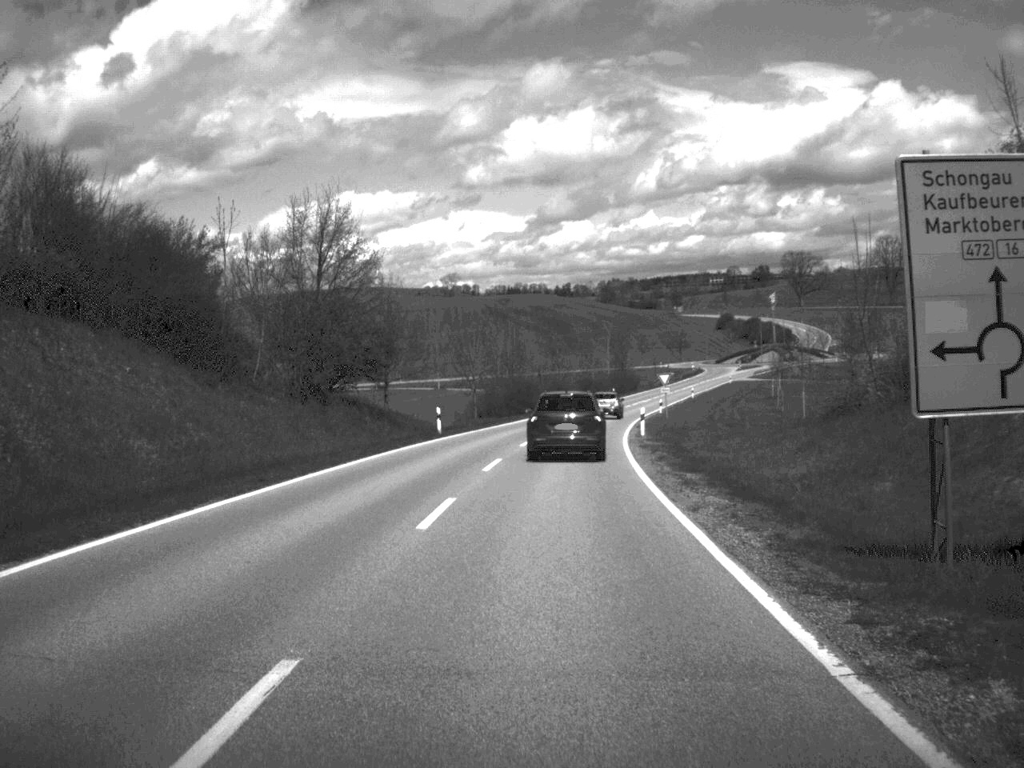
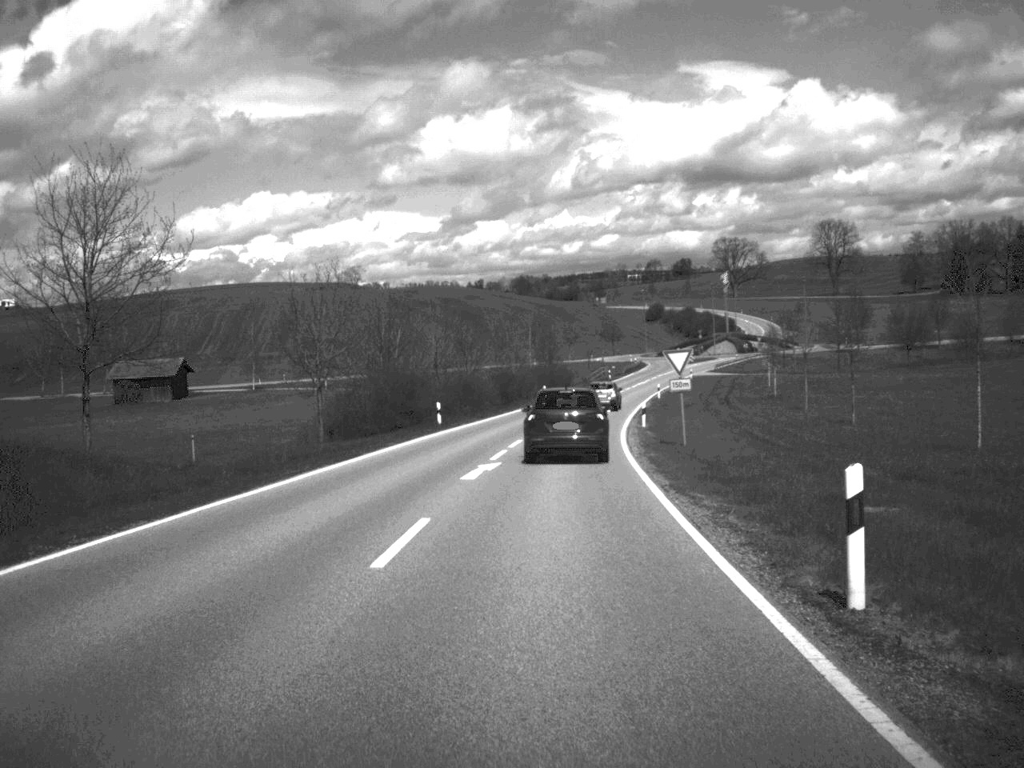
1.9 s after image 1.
(+1.2, +38.1) m; +4°
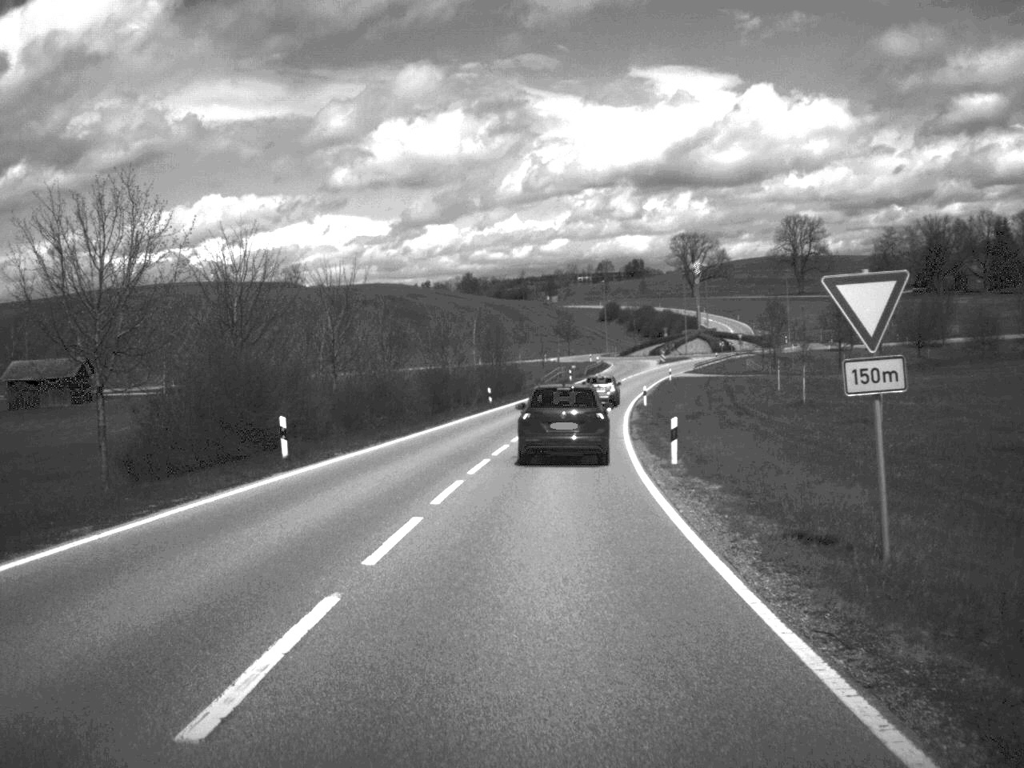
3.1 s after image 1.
(+0.4, +23.0) m; +2°
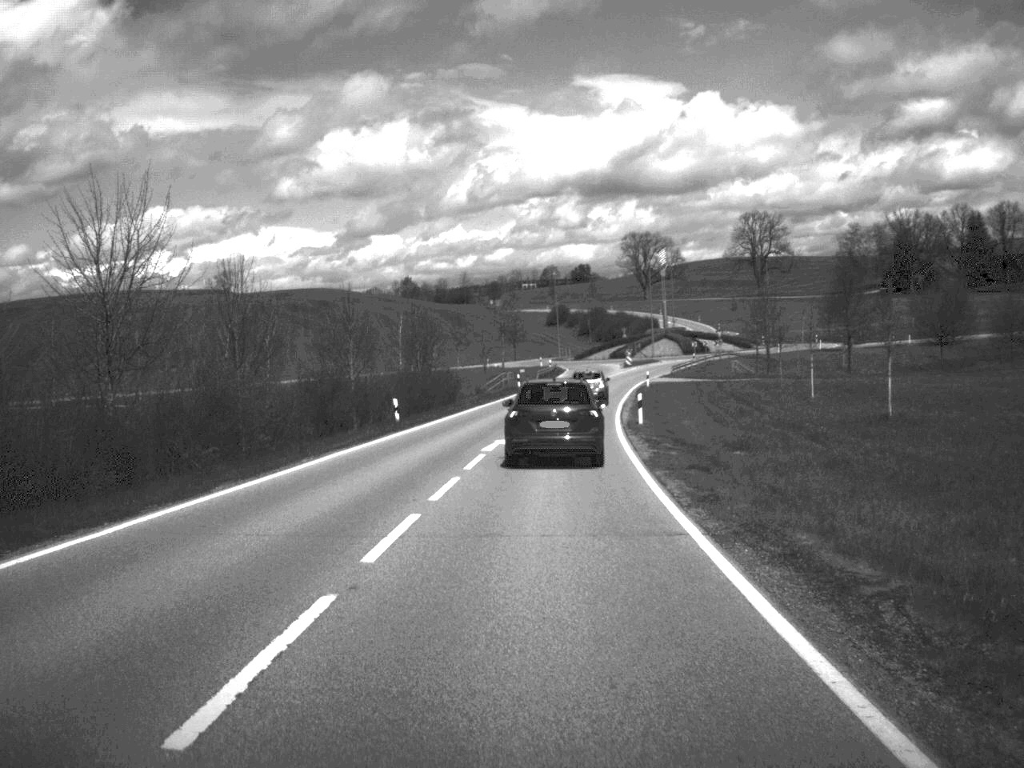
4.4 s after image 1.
(+0.5, +23.2) m; +2°
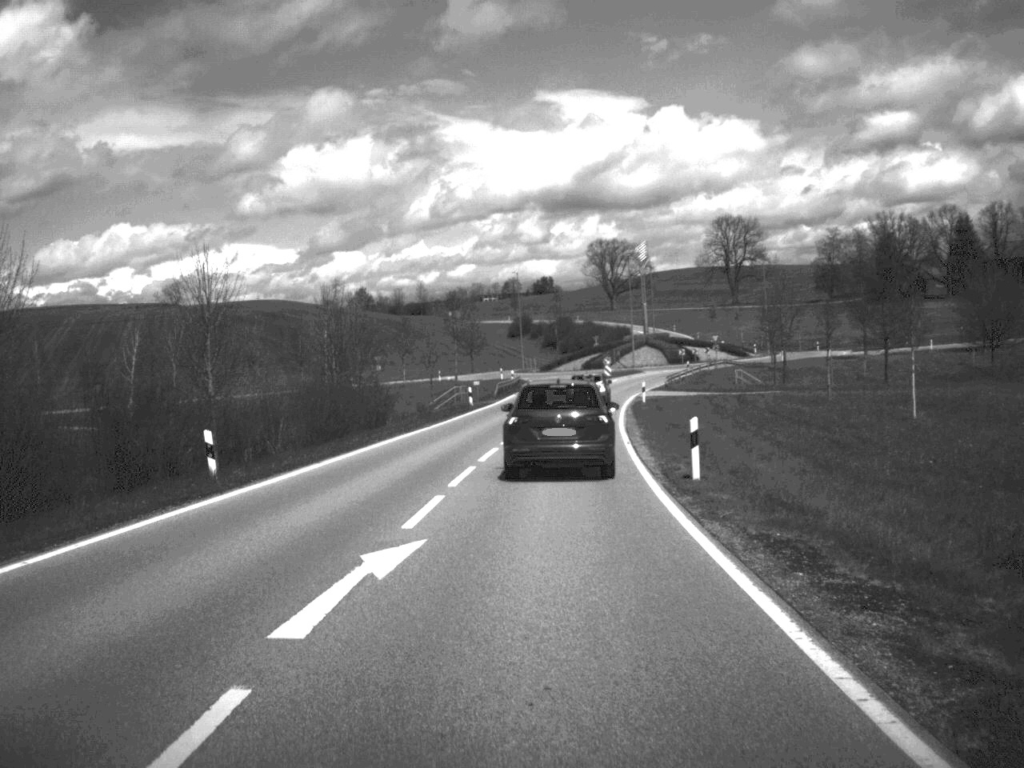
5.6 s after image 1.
(+0.3, +20.4) m; +2°
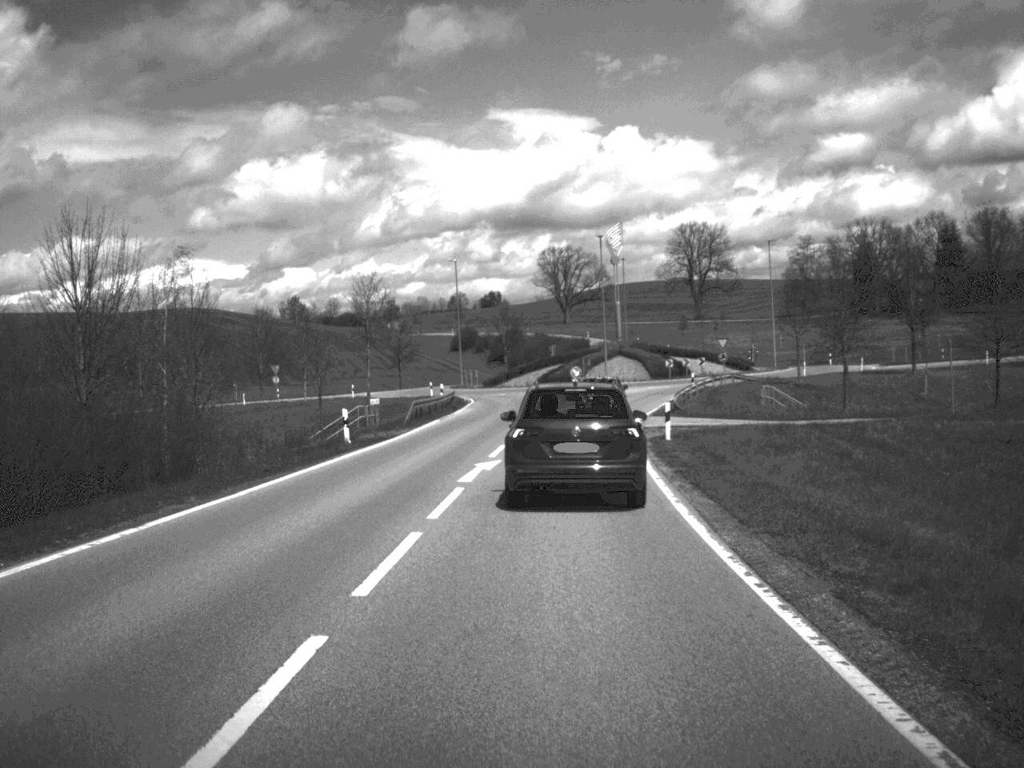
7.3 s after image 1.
(+0.5, +27.5) m; +2°
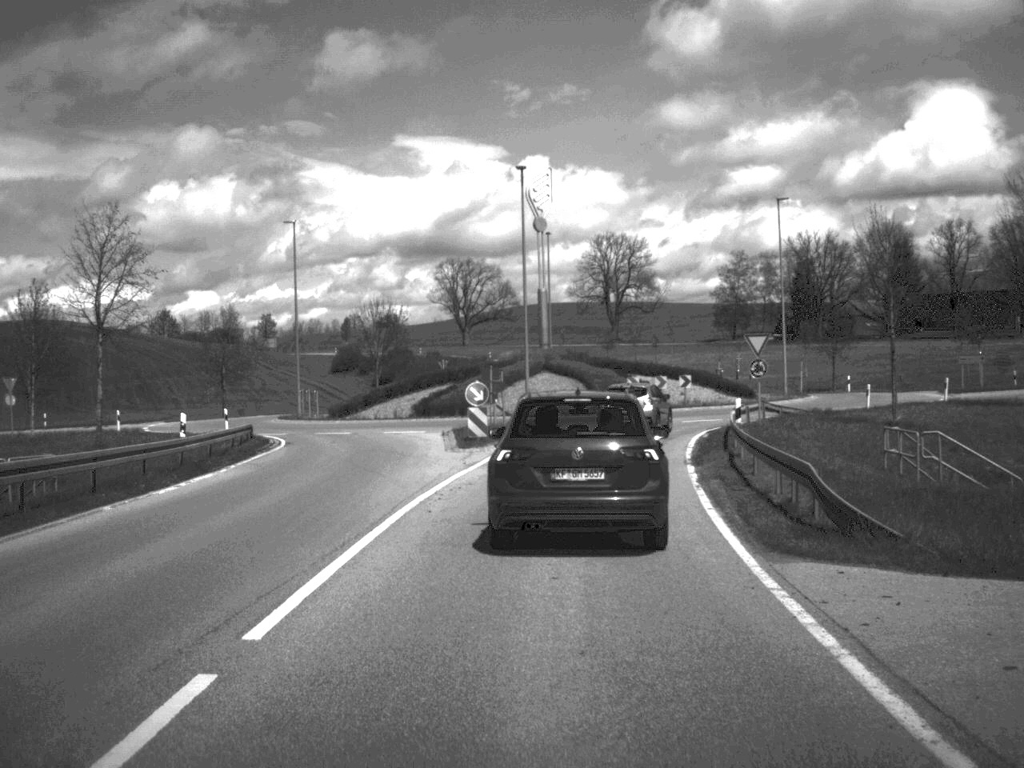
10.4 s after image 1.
(+1.2, +35.5) m; +4°
